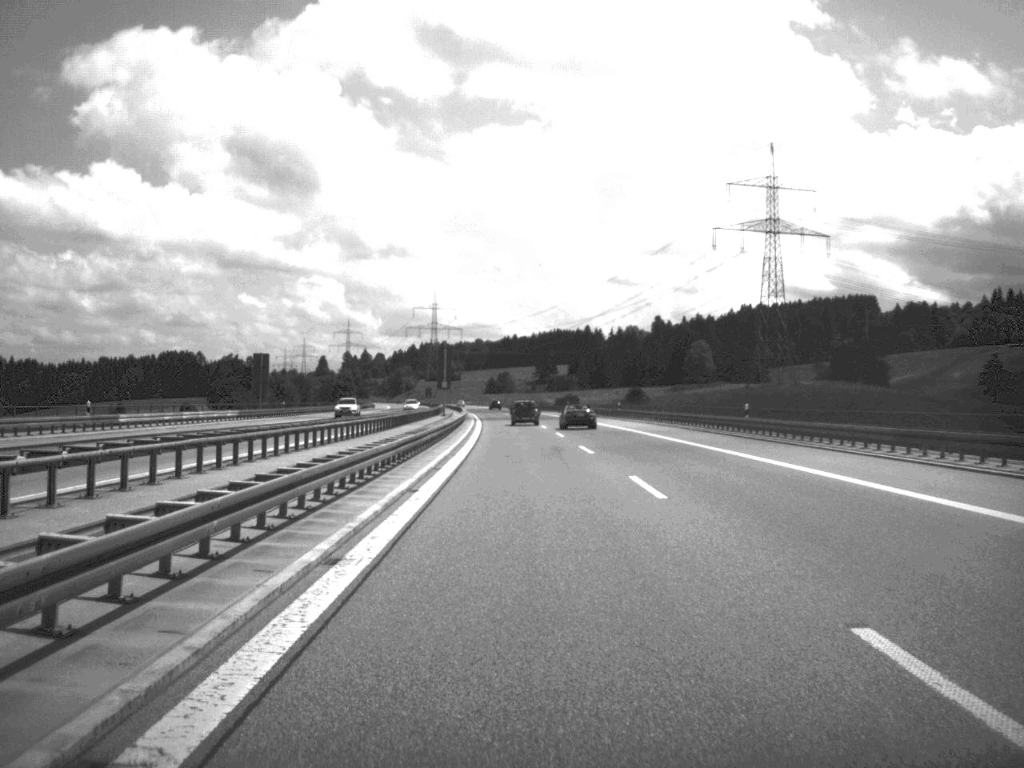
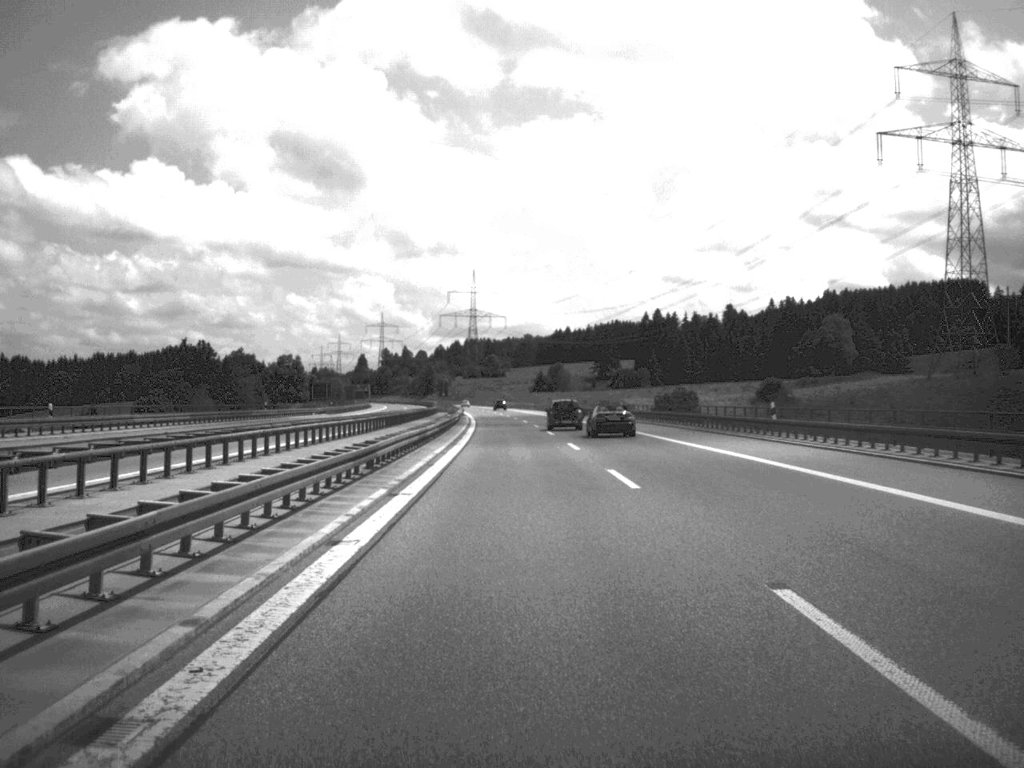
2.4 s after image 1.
(-2.2, +103.7) m; -2°
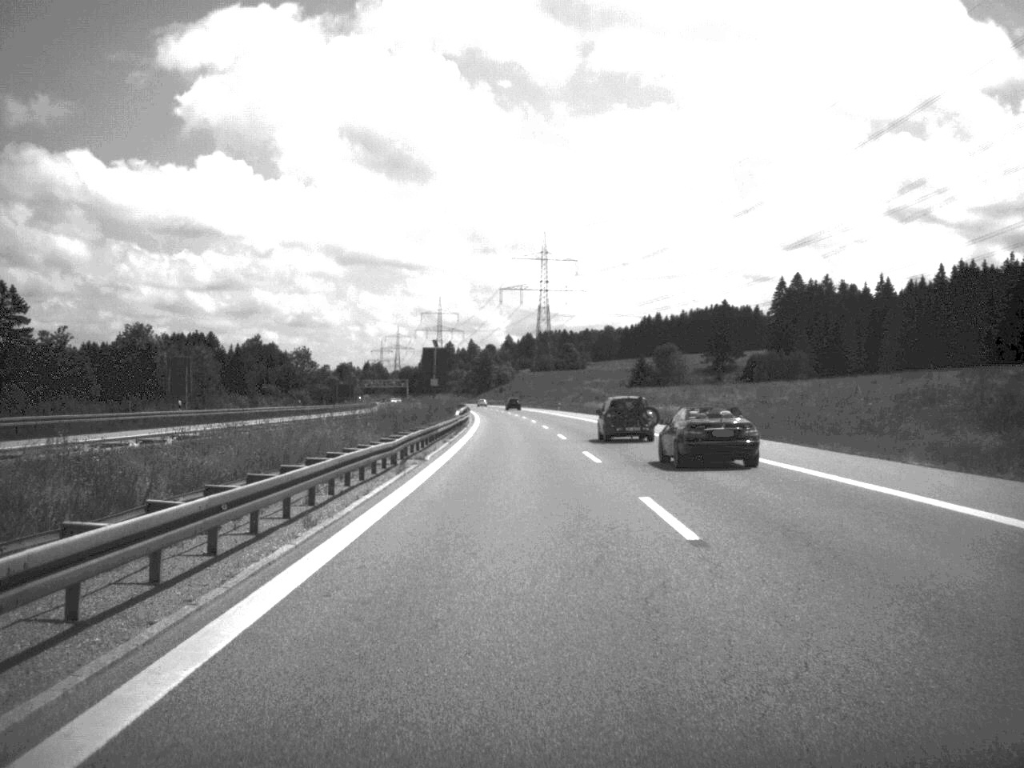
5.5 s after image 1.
(-4.0, +132.2) m; -4°
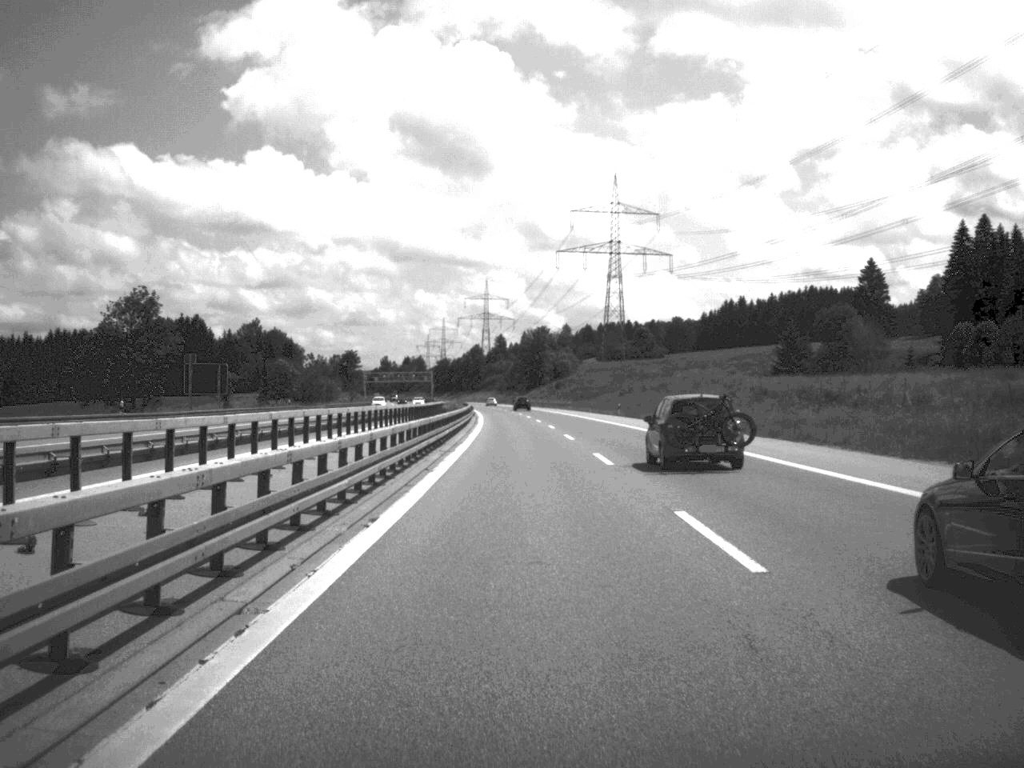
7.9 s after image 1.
(-2.5, +107.6) m; -3°
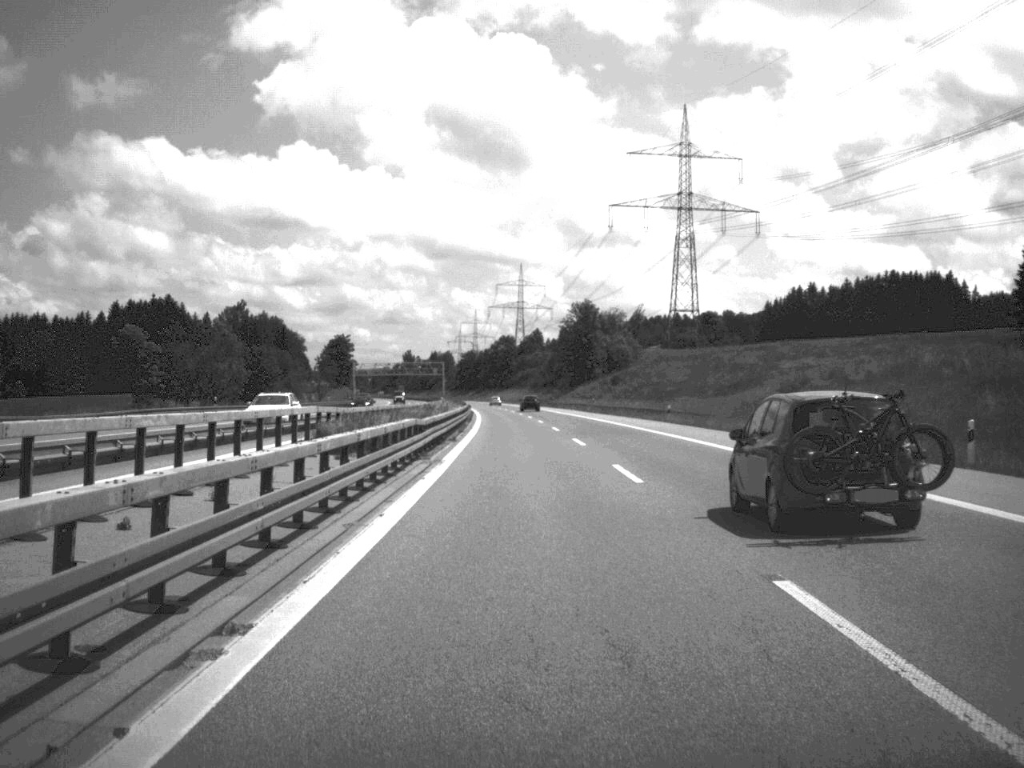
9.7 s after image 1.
(-1.2, +76.9) m; -2°
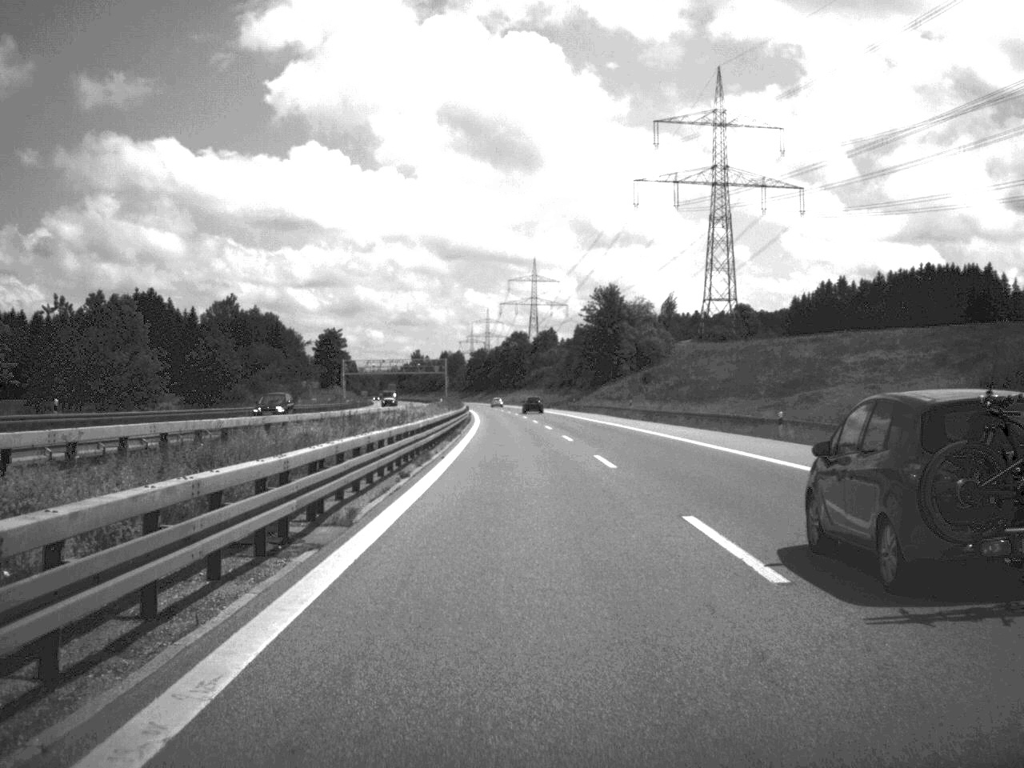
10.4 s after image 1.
(-0.2, +29.7) m; -1°
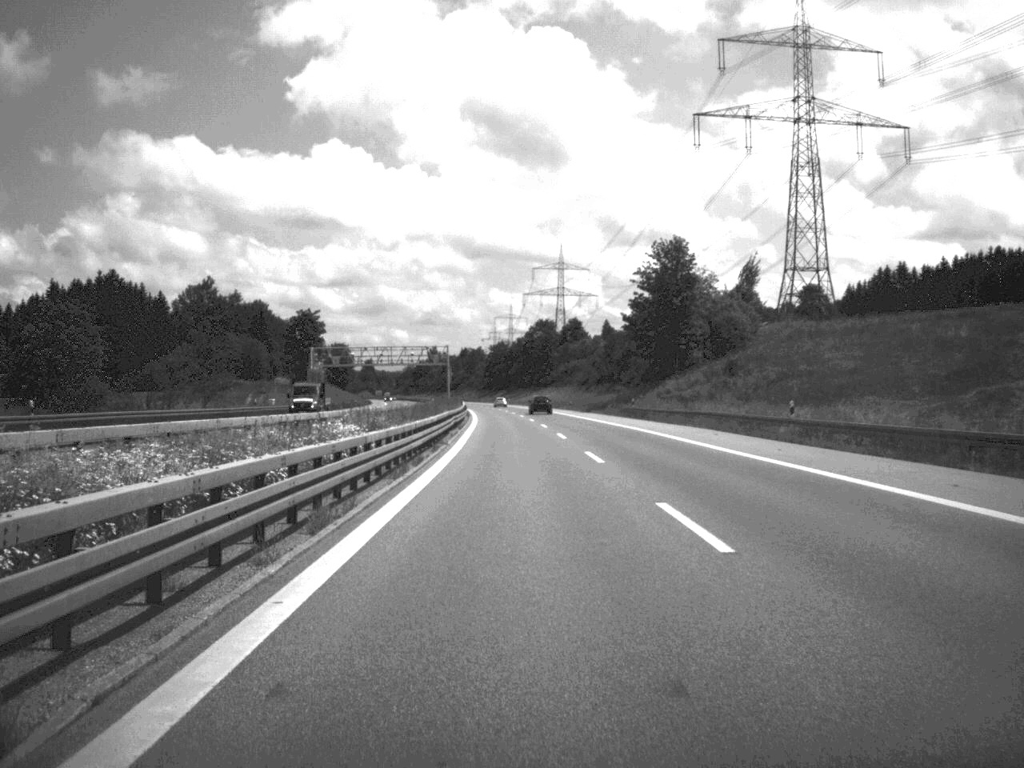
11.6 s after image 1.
(-0.6, +50.8) m; -1°
